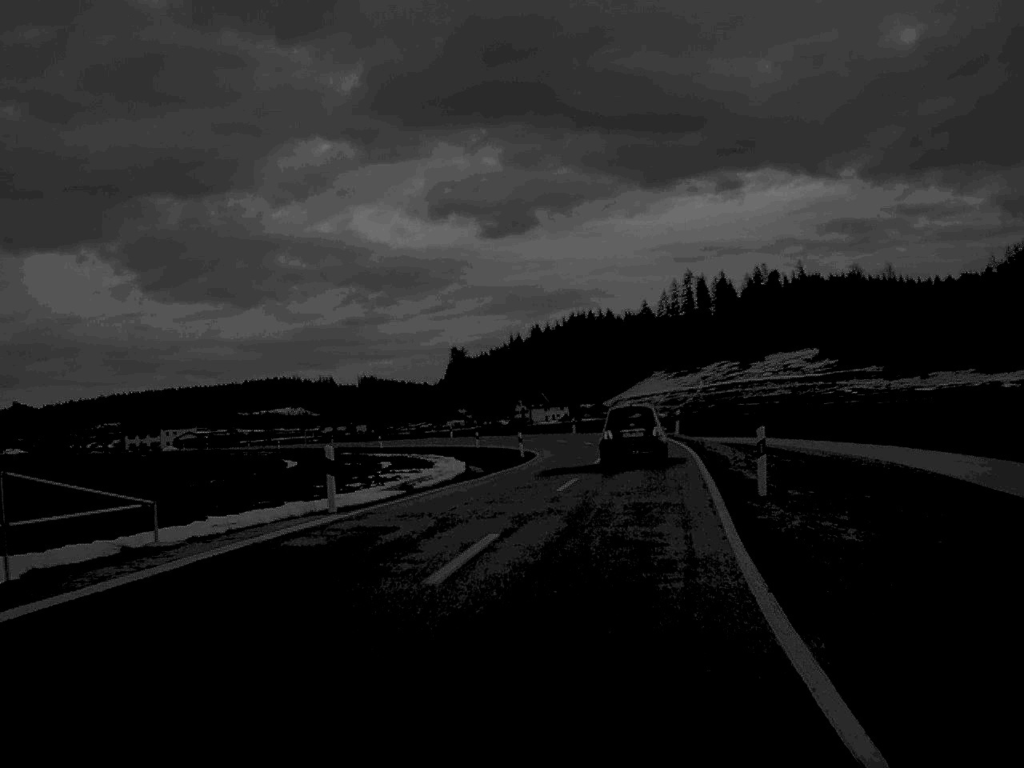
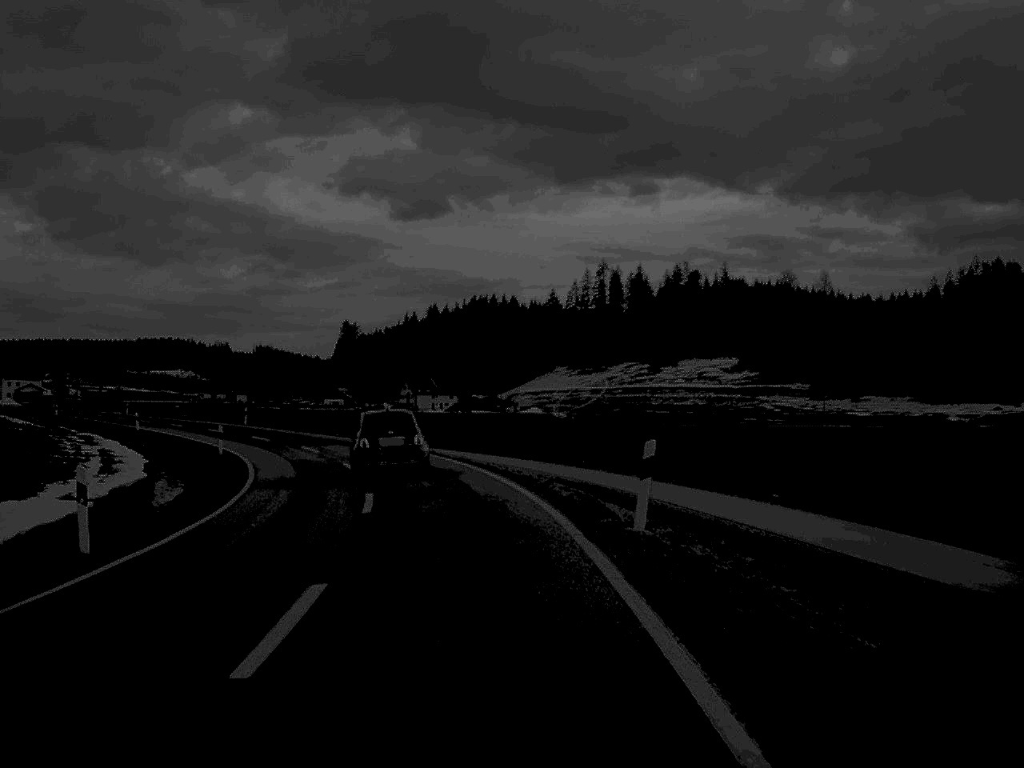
(+3.6, +39.2) m; +4°
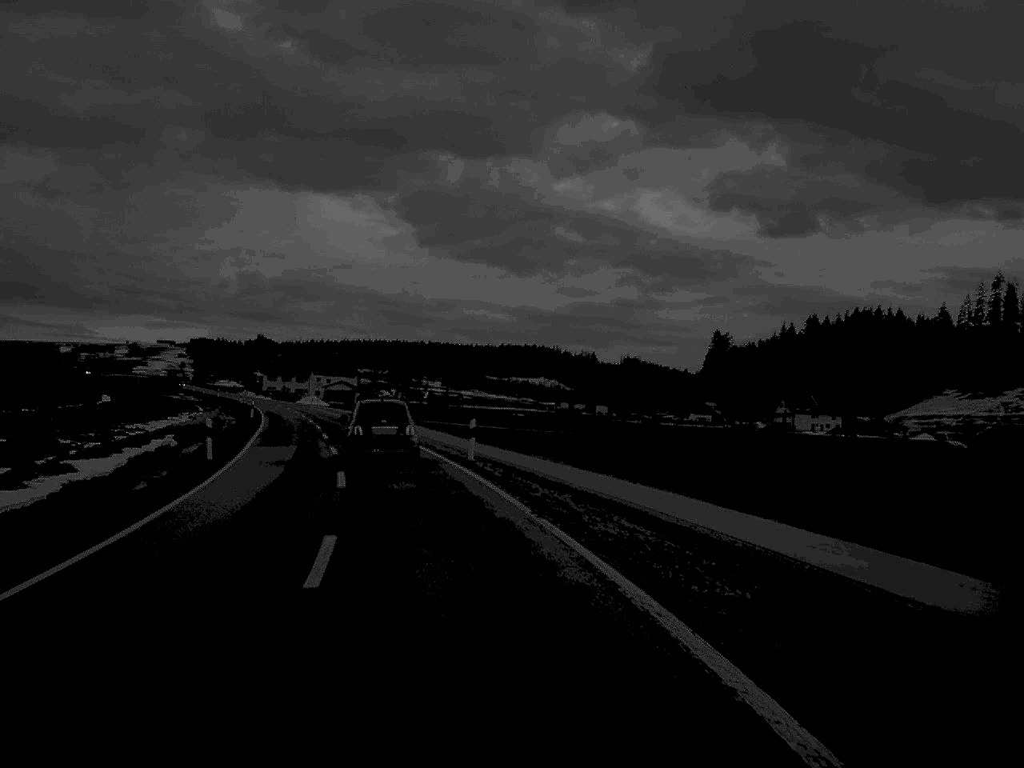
(-5.7, +44.1) m; -16°
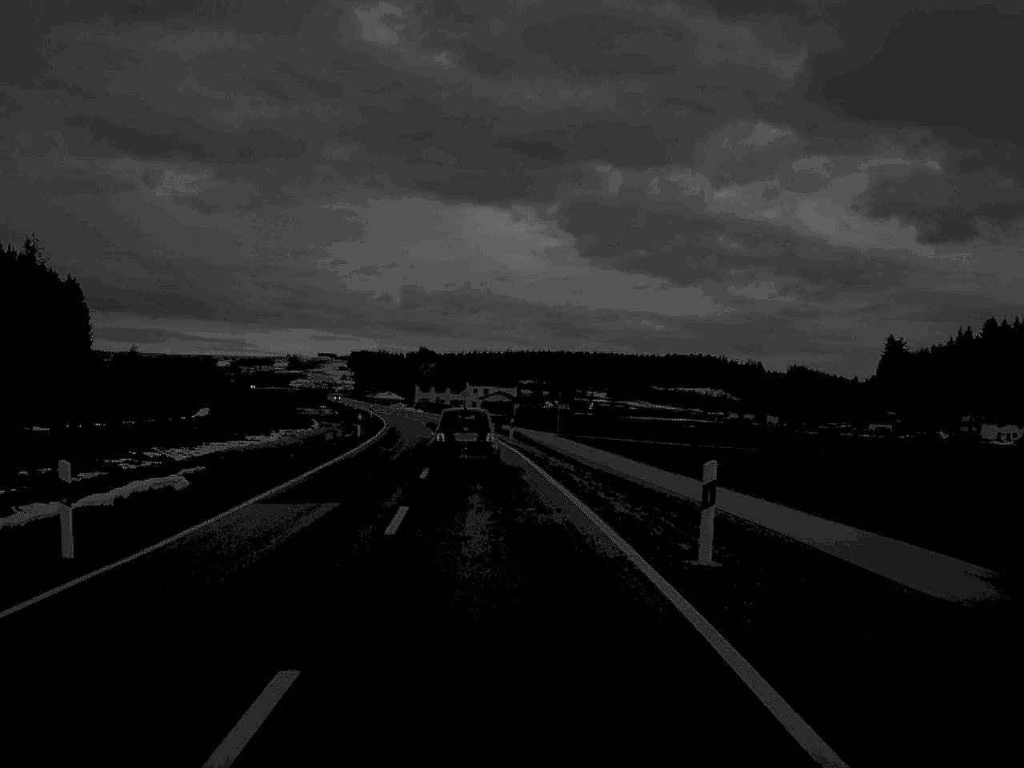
(-1.3, +19.1) m; -7°
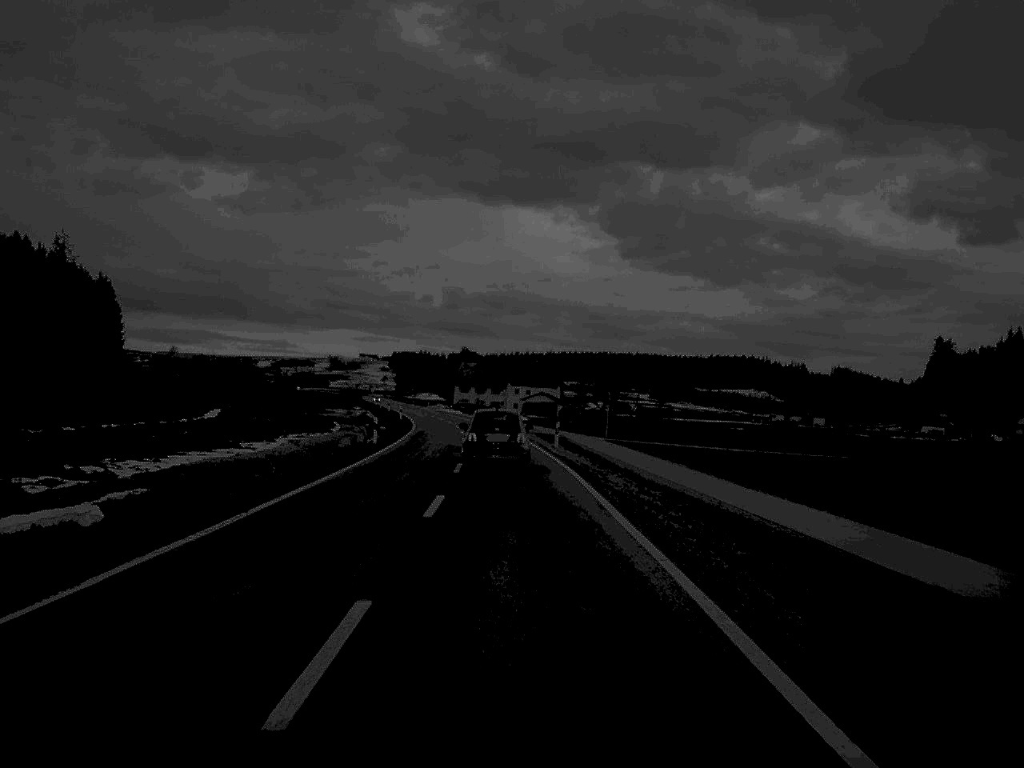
(-0.2, +9.3) m; -2°
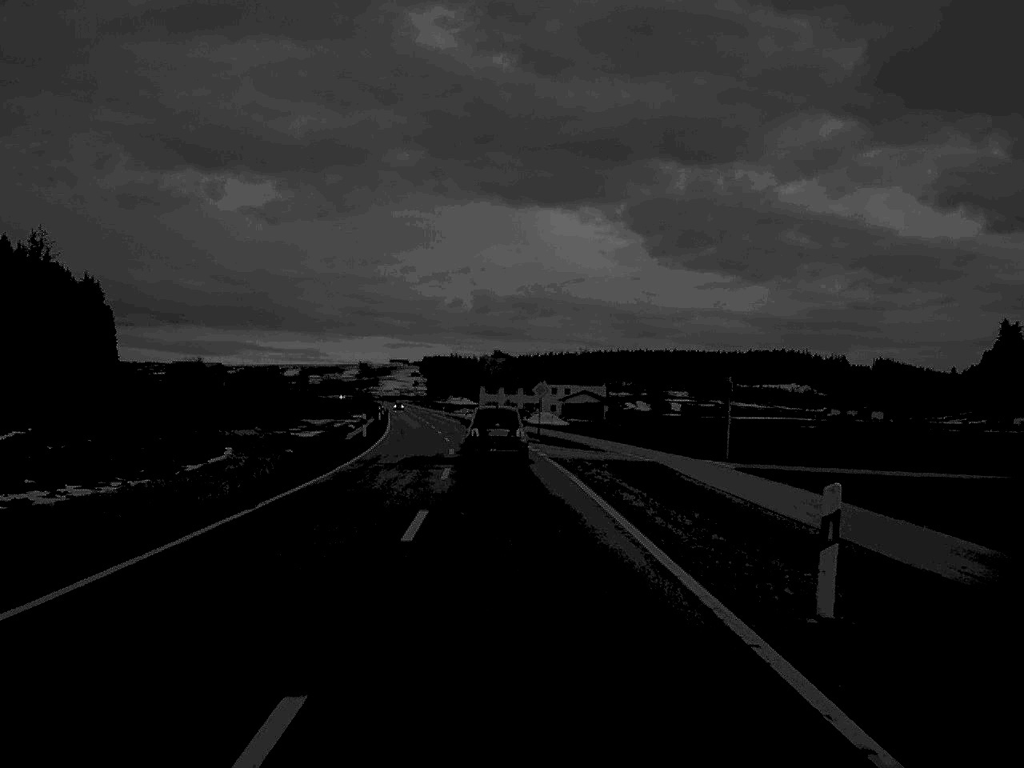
(-0.6, +38.9) m; -1°
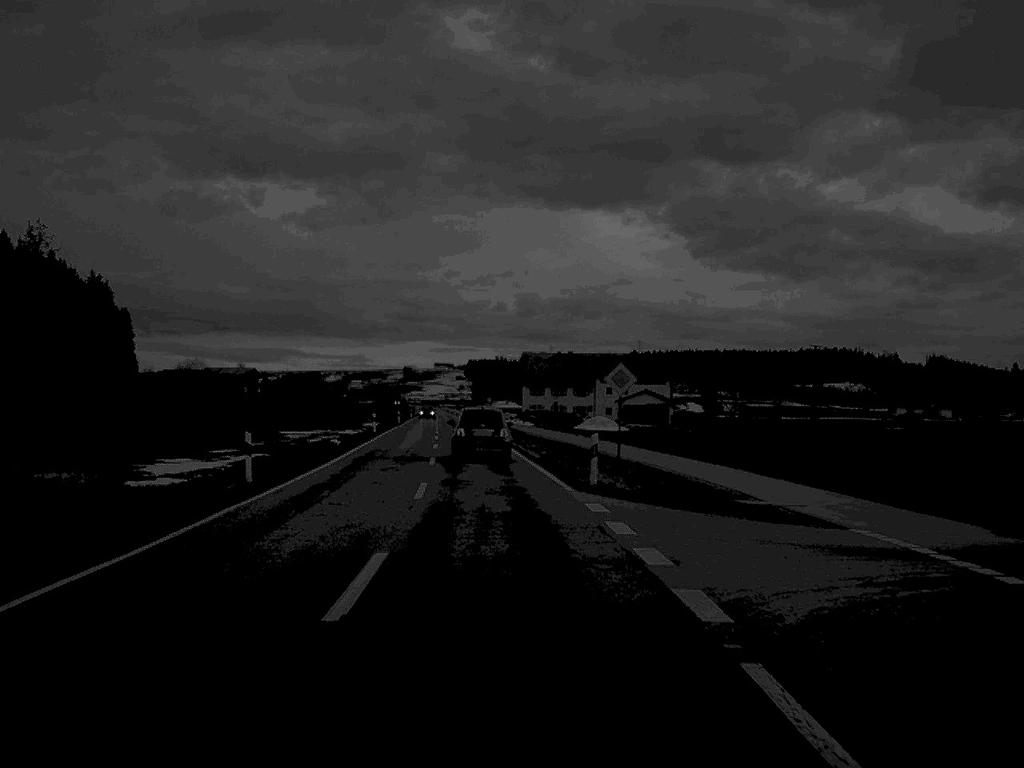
(-0.4, +29.3) m; -2°
